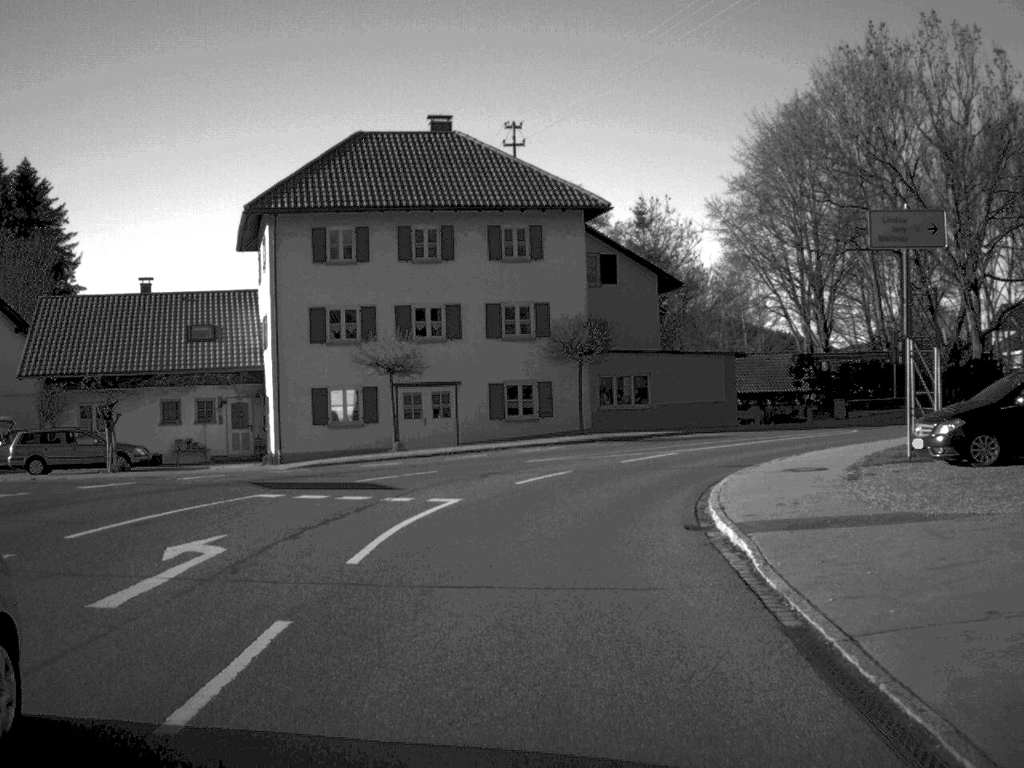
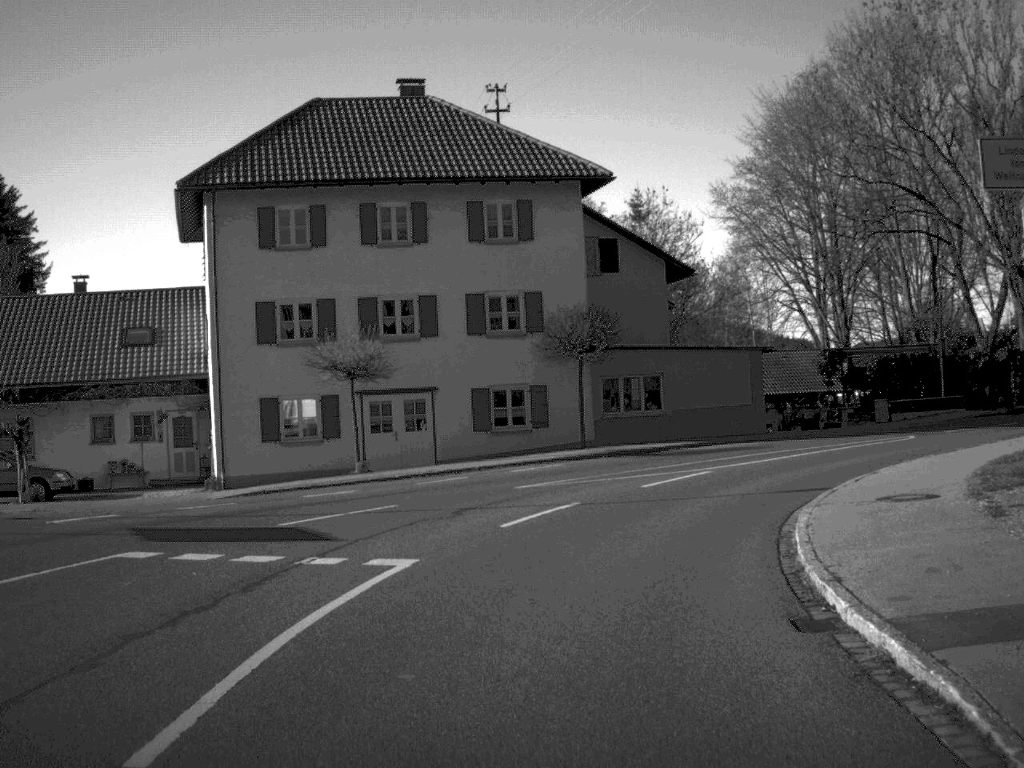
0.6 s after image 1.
(0.0, +6.4) m; 0°
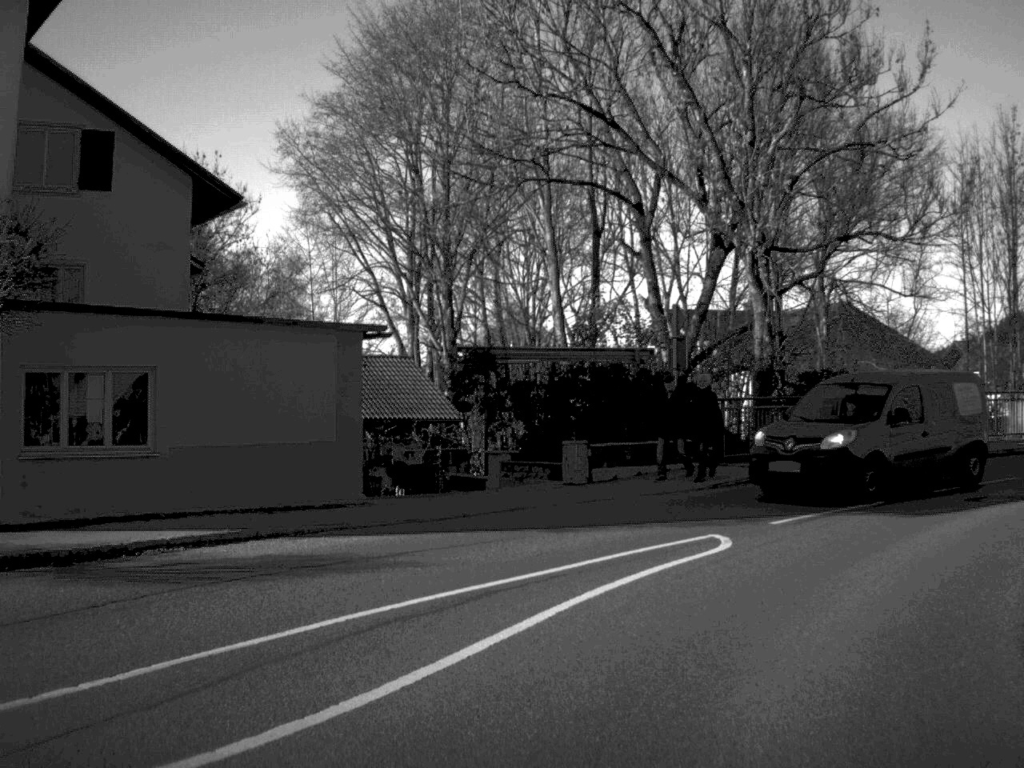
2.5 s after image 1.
(+2.4, +18.3) m; +22°
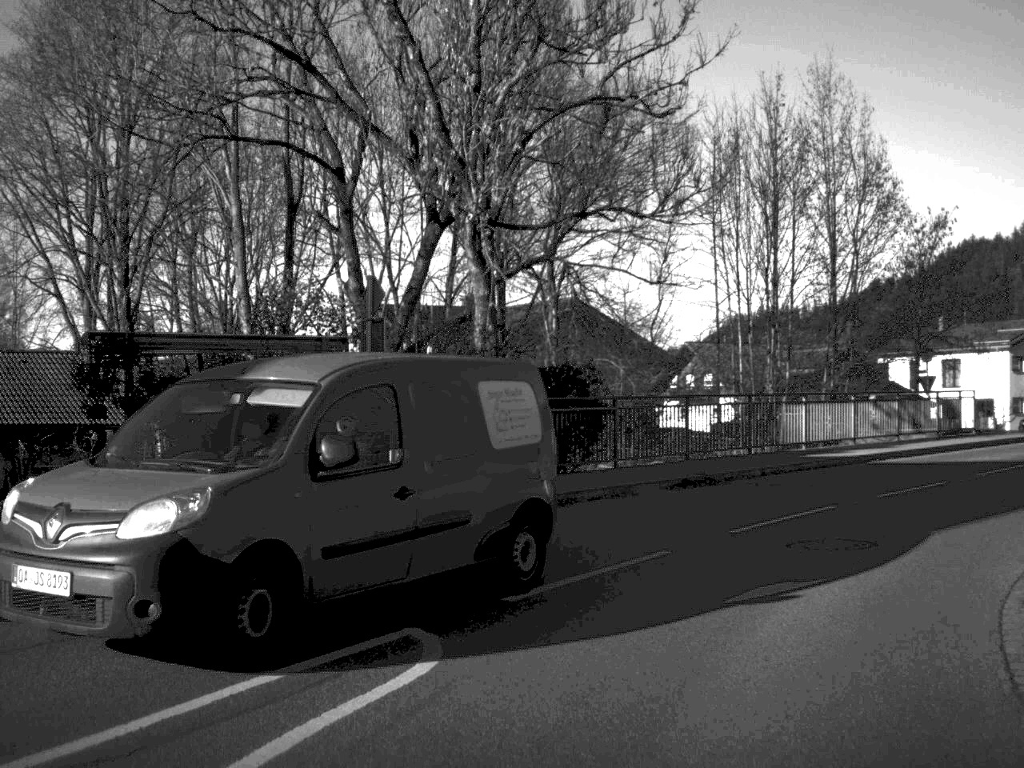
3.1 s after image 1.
(+0.6, +5.7) m; +13°
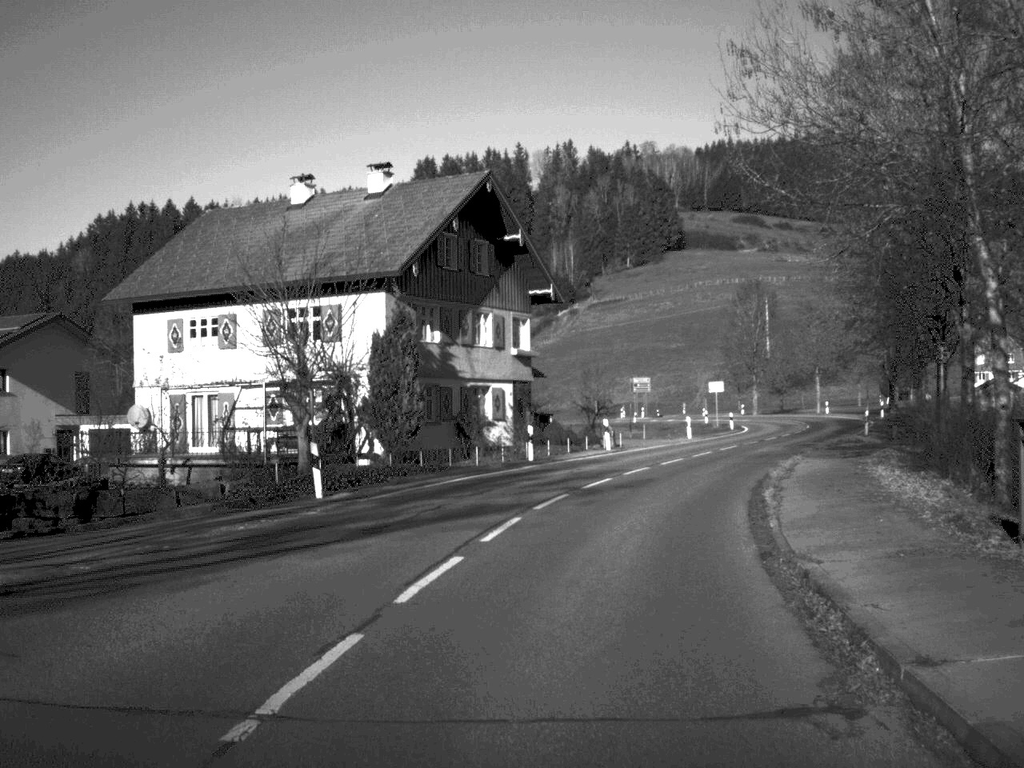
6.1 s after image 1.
(+12.6, +25.8) m; +42°
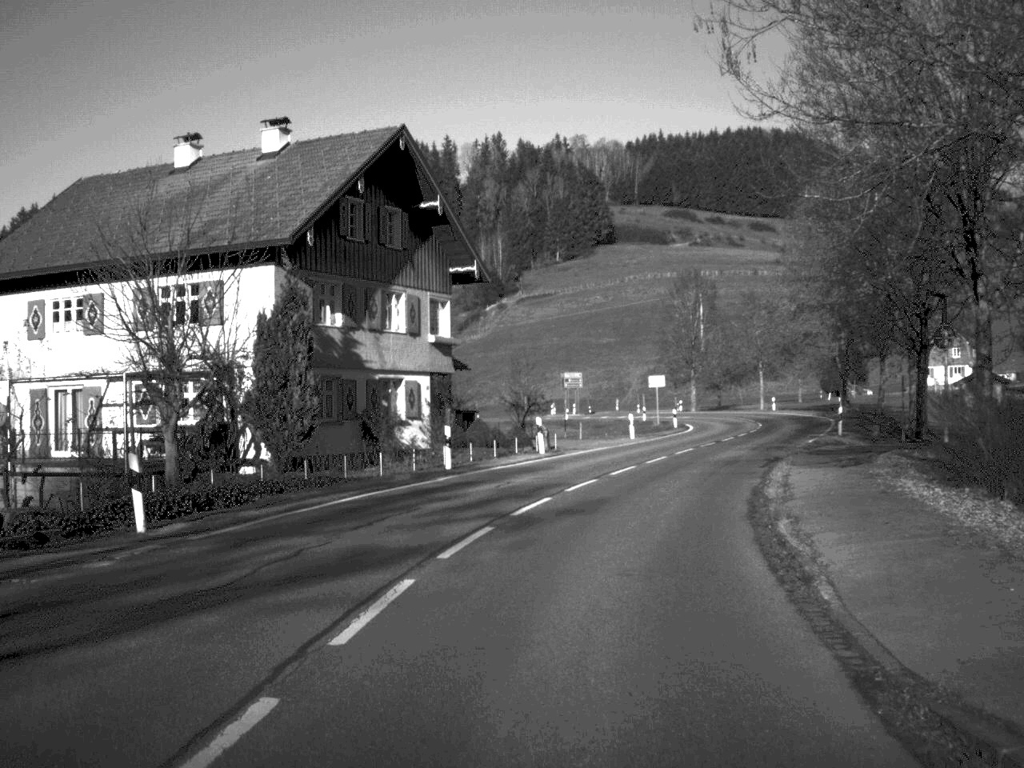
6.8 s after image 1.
(+0.2, +6.6) m; +3°
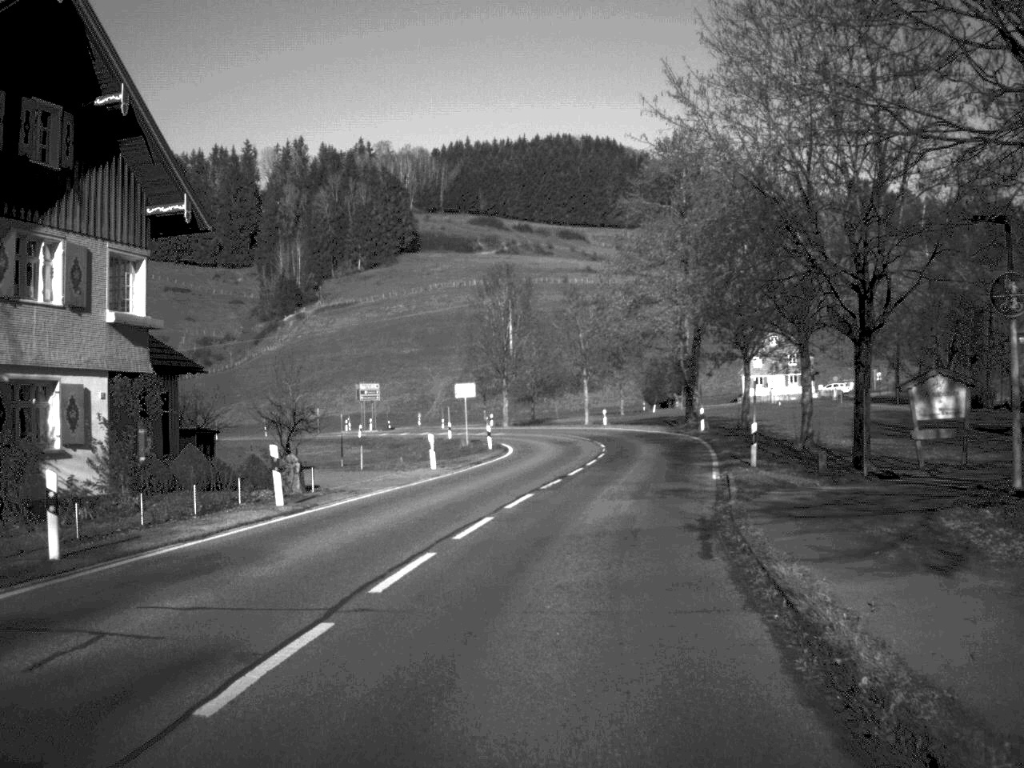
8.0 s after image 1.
(+1.1, +14.9) m; +9°
